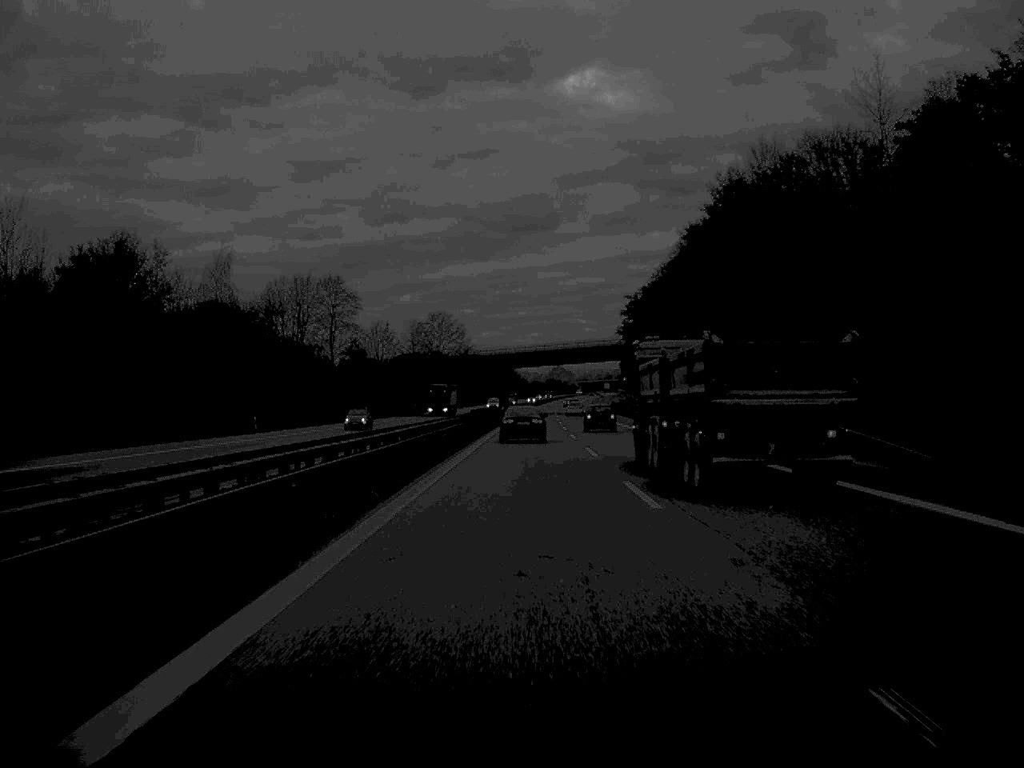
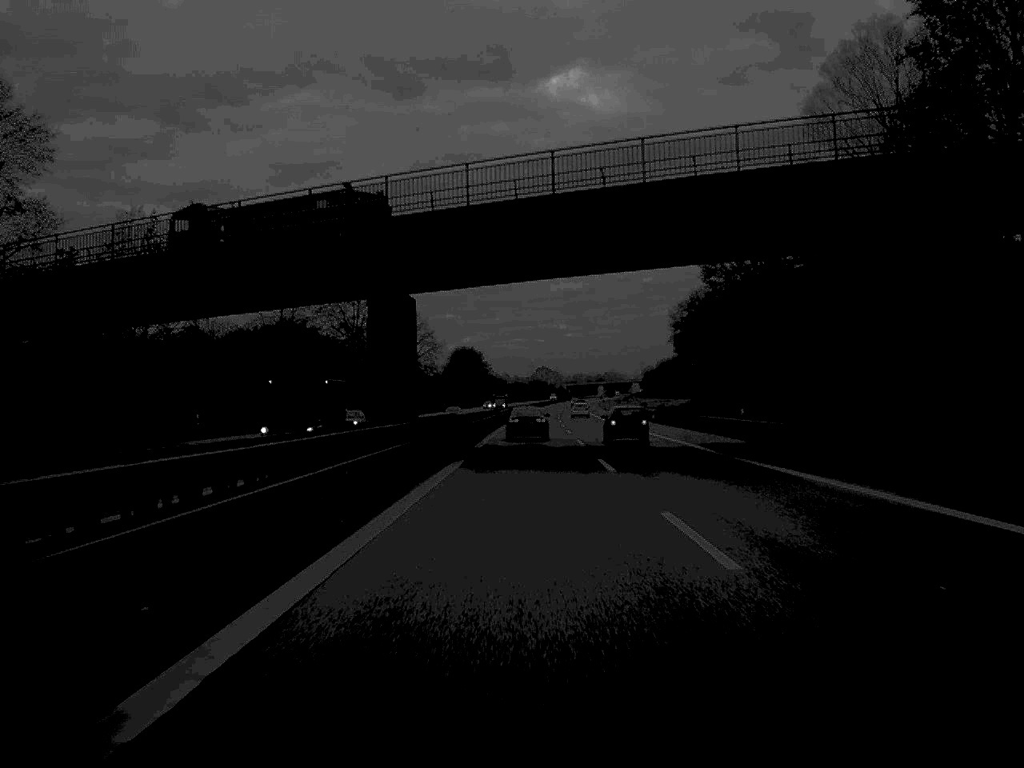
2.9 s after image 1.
(+1.0, +114.3) m; +1°
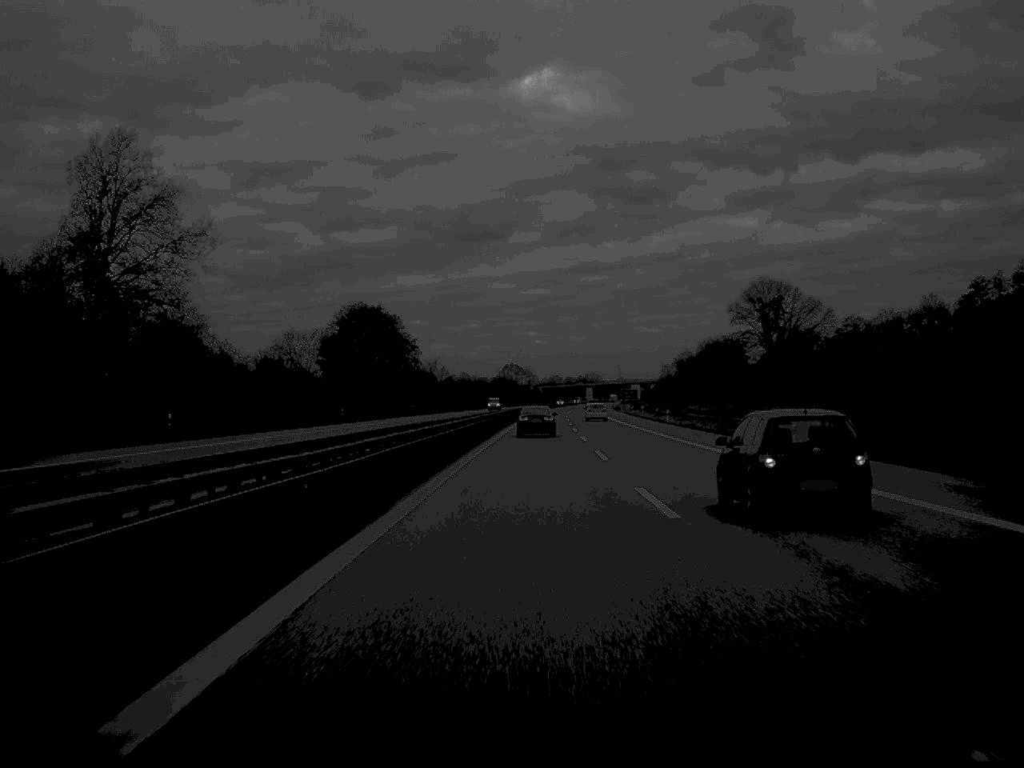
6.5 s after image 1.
(+2.0, +157.0) m; +1°
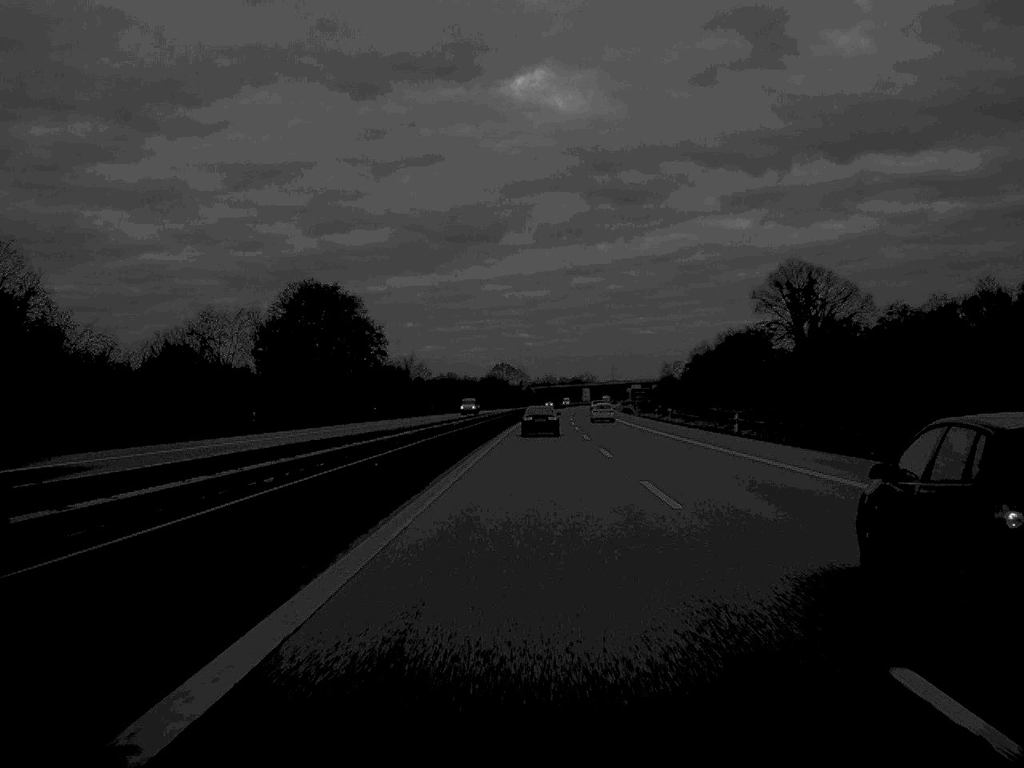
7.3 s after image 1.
(+0.1, +35.3) m; 0°
